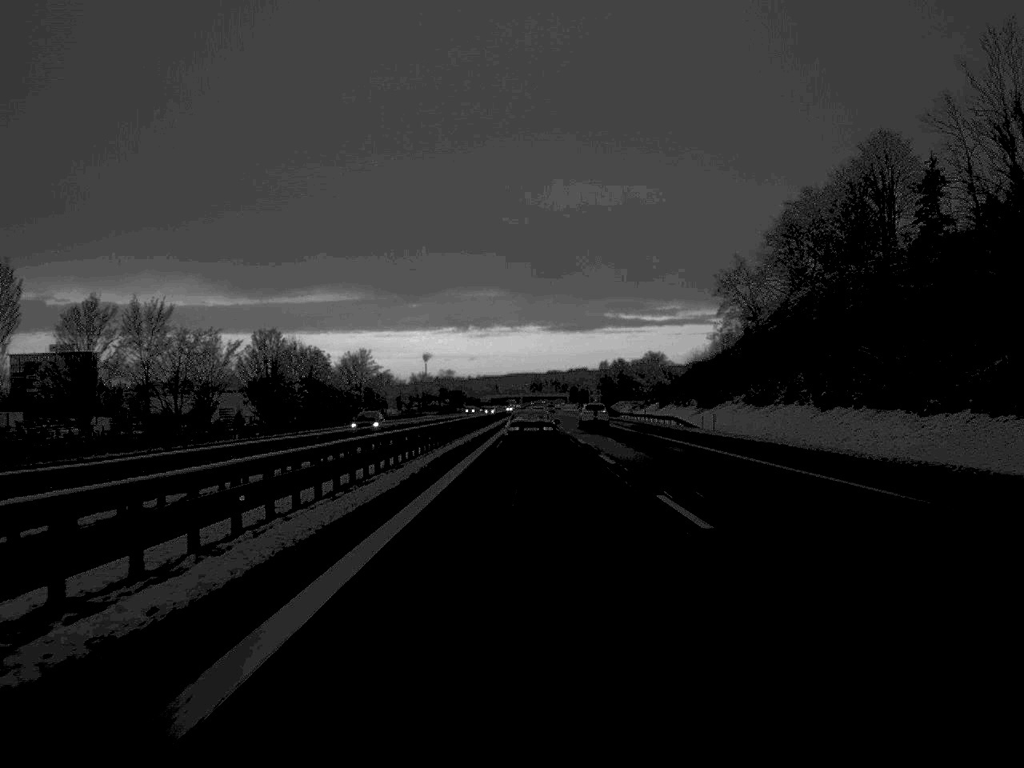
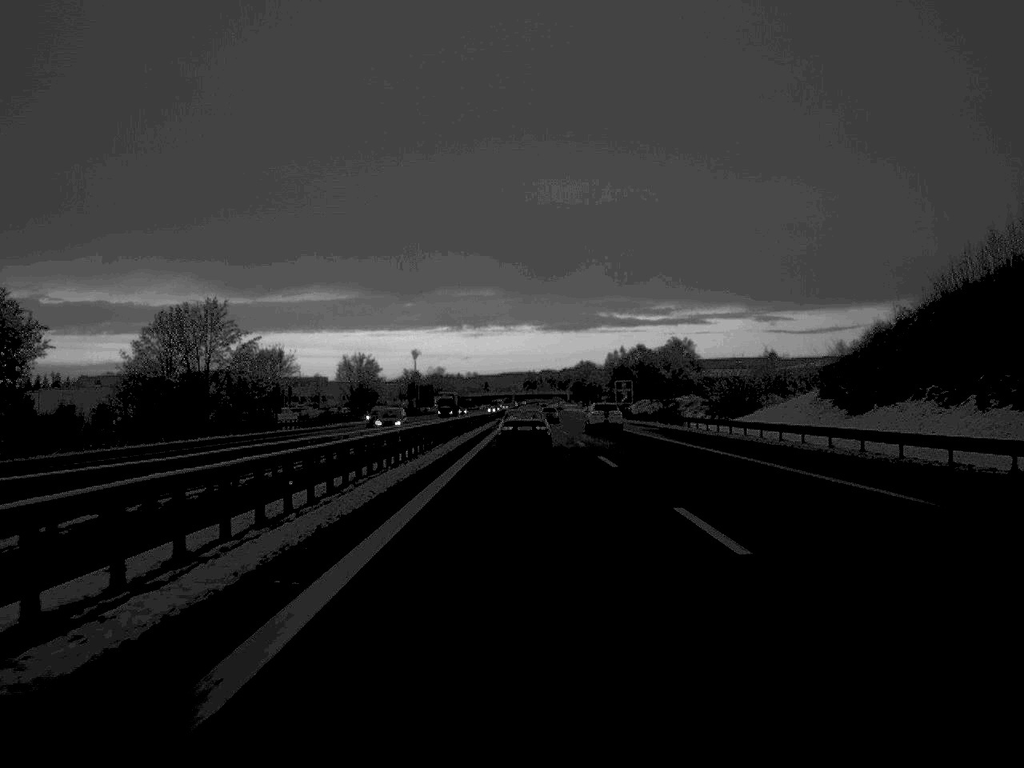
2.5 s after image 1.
(+0.2, +92.4) m; 0°
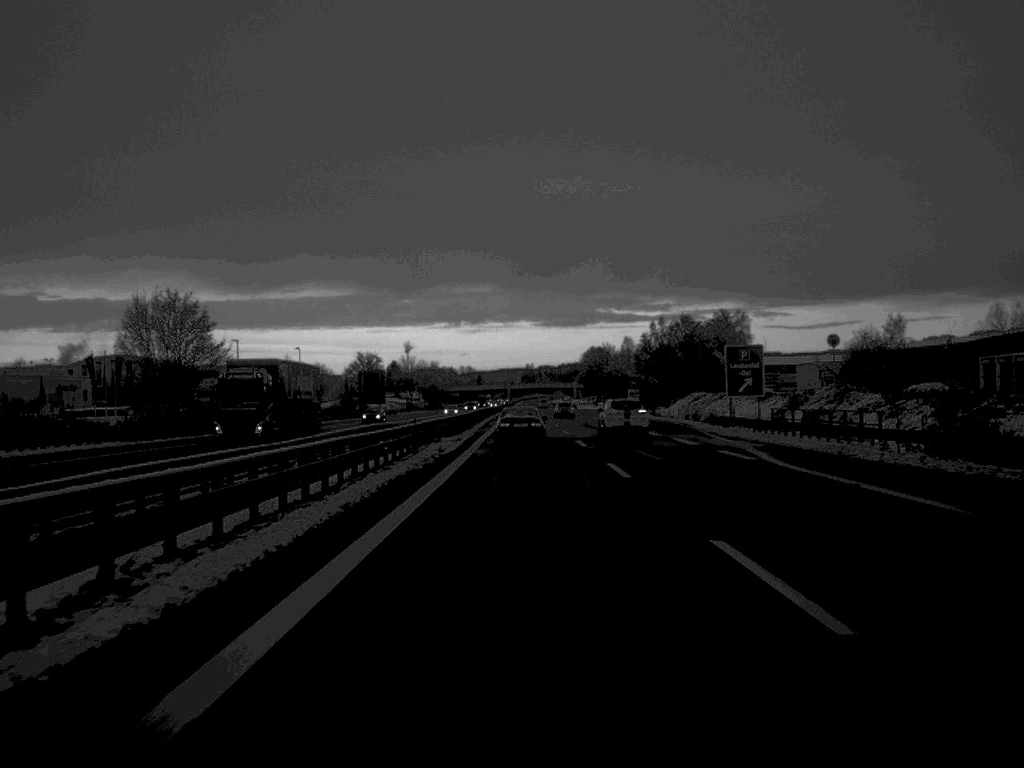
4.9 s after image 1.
(-0.1, +93.8) m; 0°
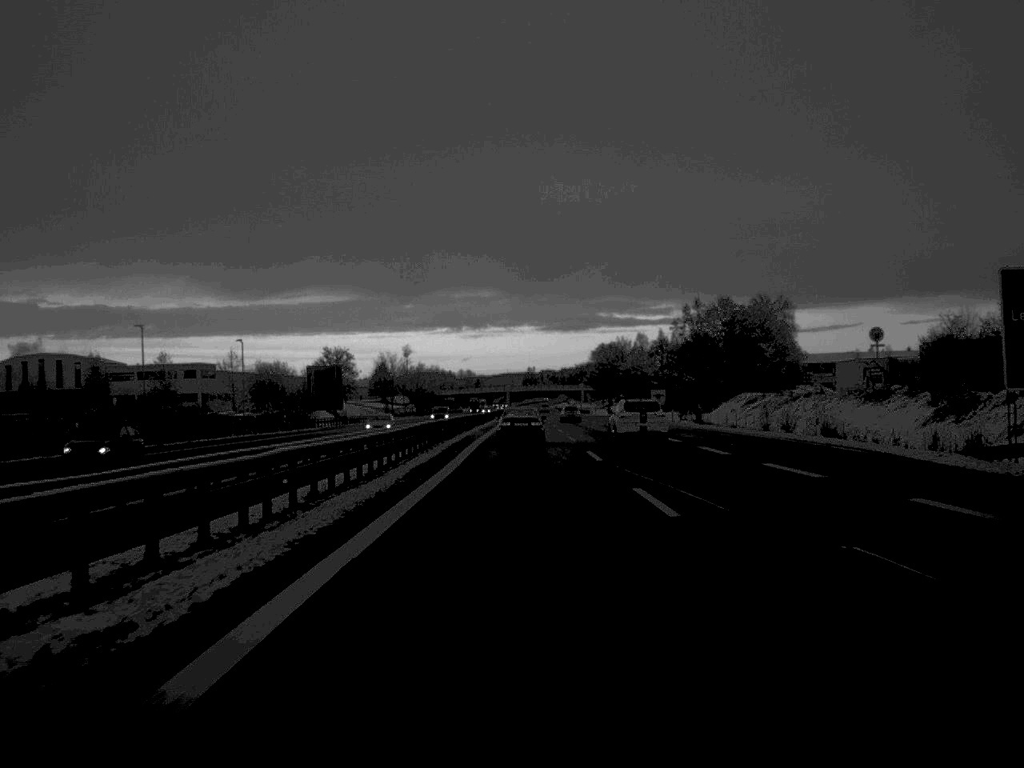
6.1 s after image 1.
(0.0, +44.3) m; 0°
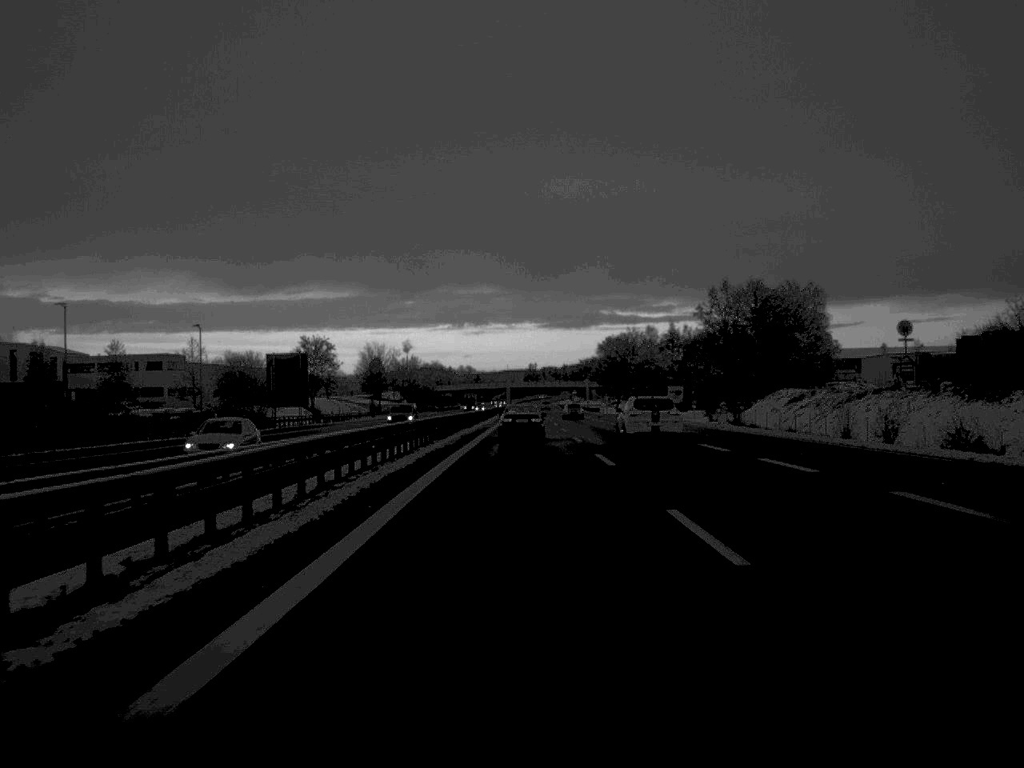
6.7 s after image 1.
(0.0, +23.1) m; 0°
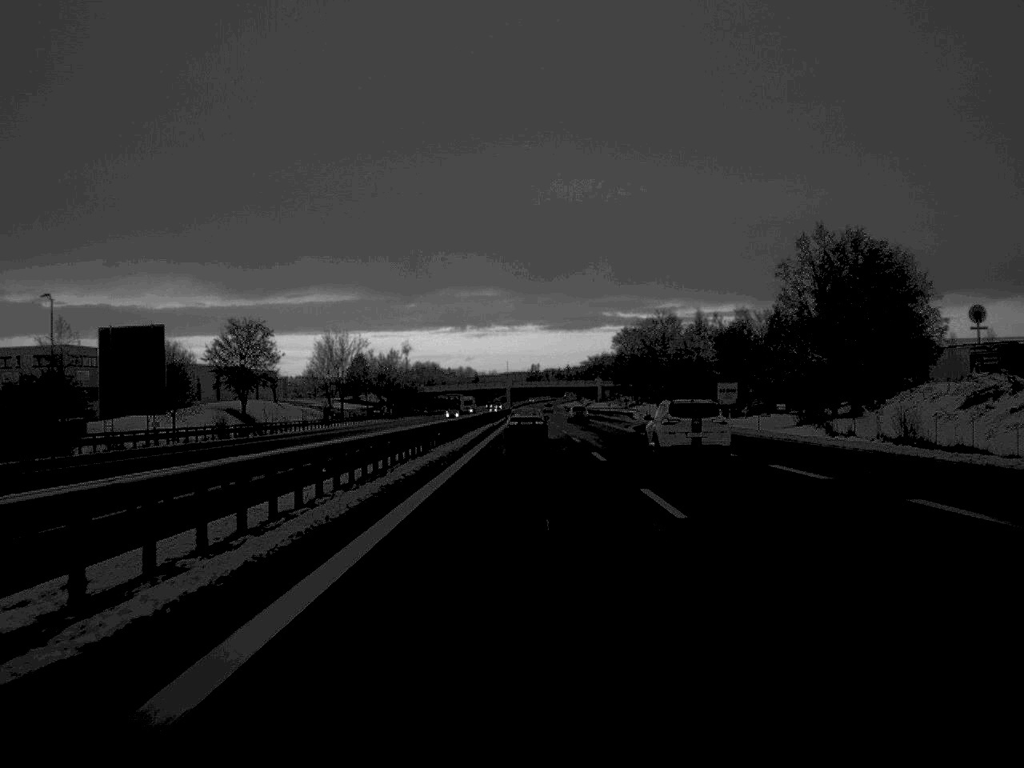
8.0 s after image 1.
(-0.1, +48.3) m; 0°
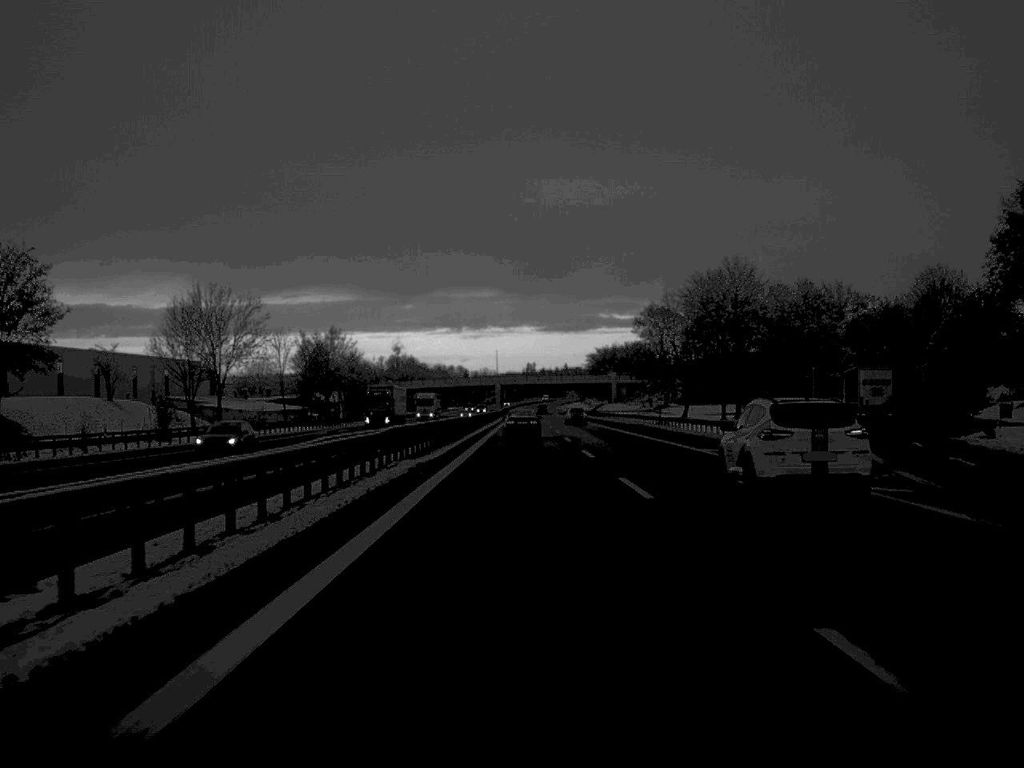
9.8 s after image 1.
(+0.1, +68.2) m; 0°
